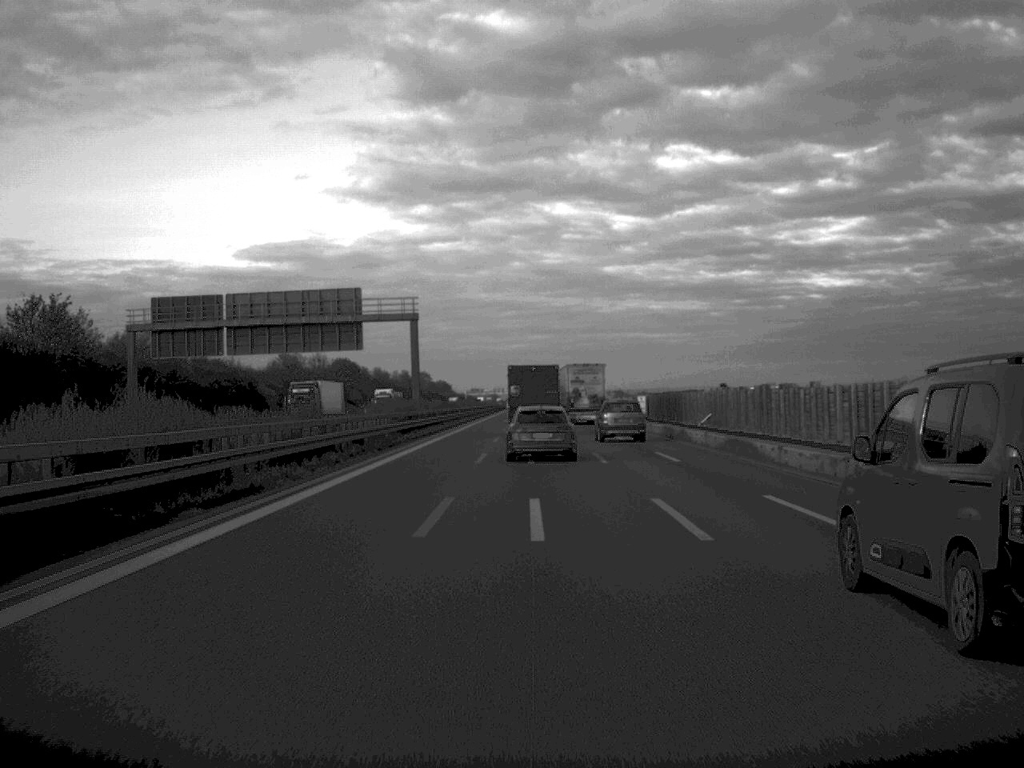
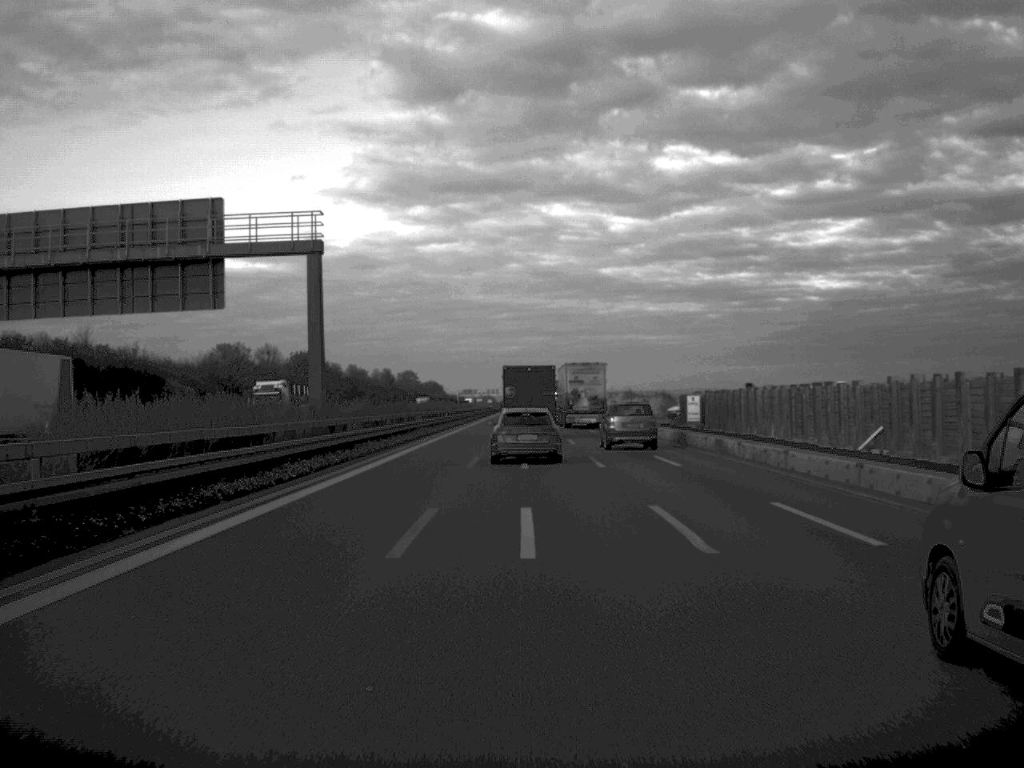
(0.0, +37.9) m; 0°
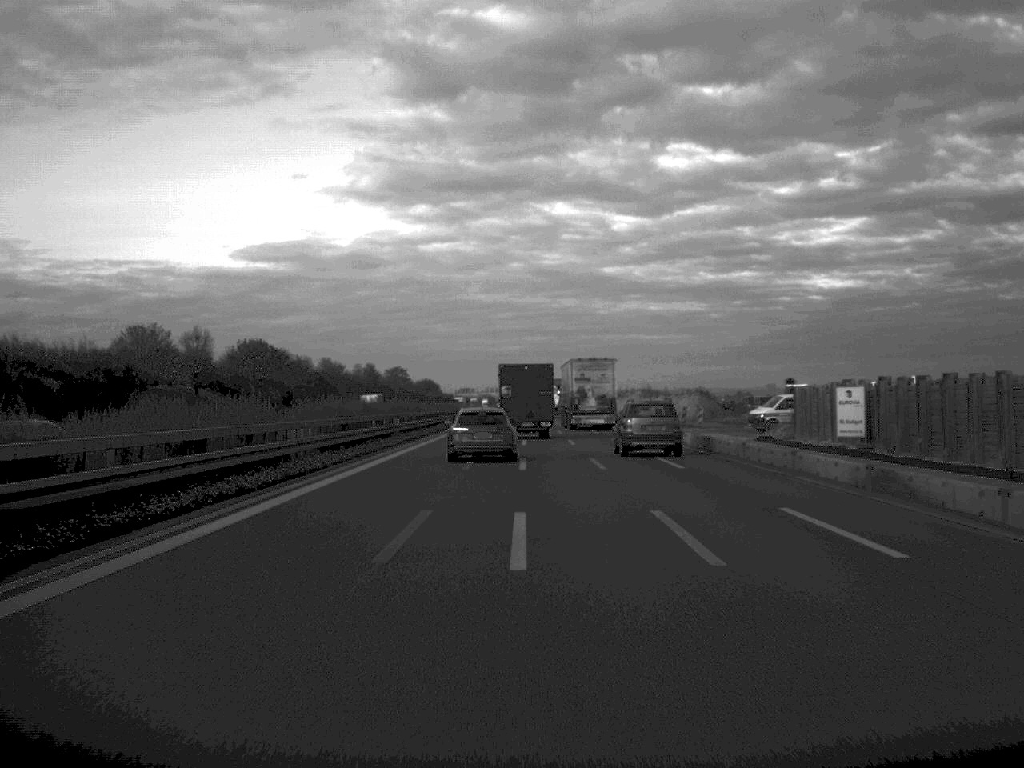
(0.0, +36.4) m; 0°
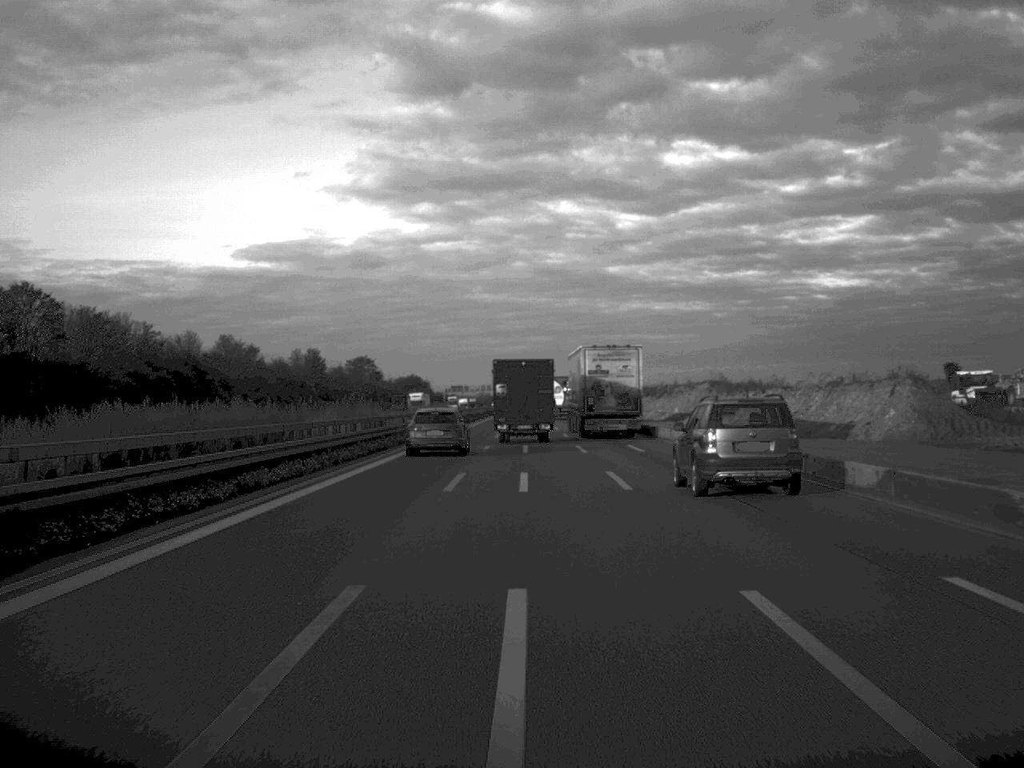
(-0.1, +79.0) m; 0°
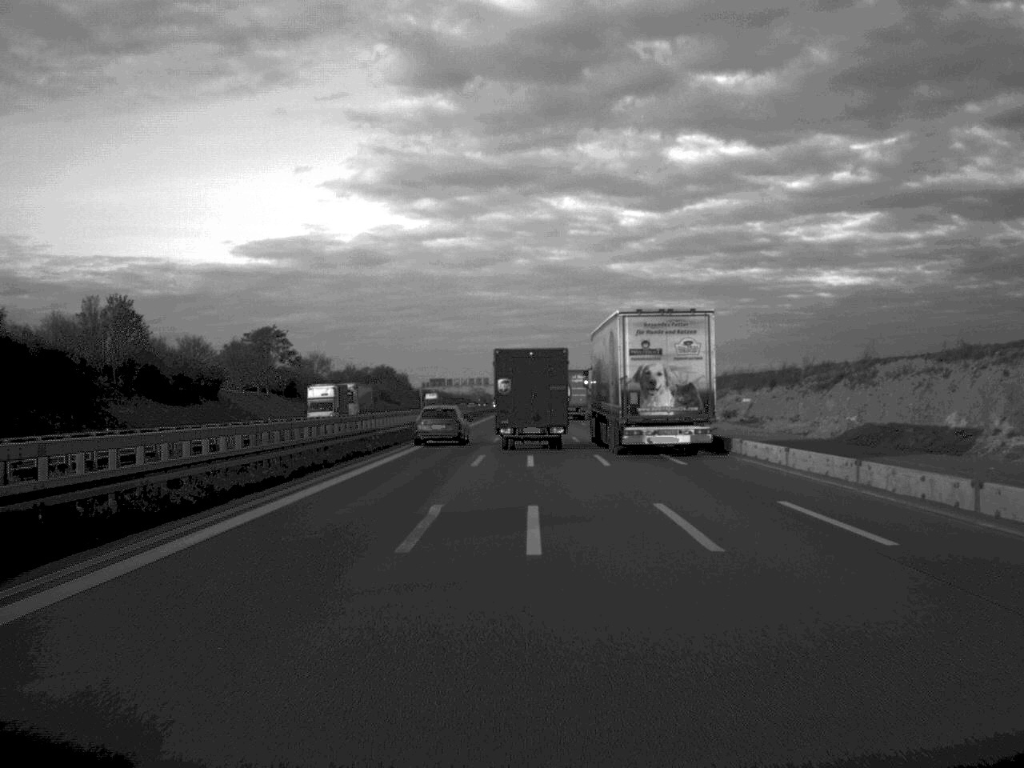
(-0.1, +99.2) m; 0°
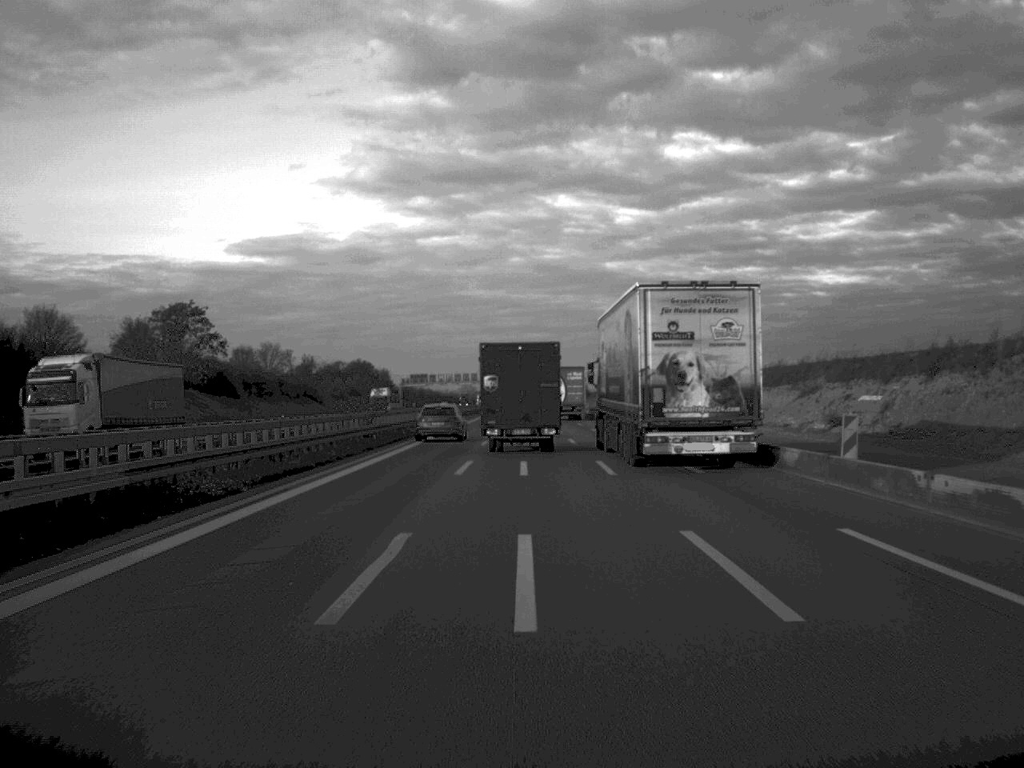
(+0.1, +40.2) m; 0°
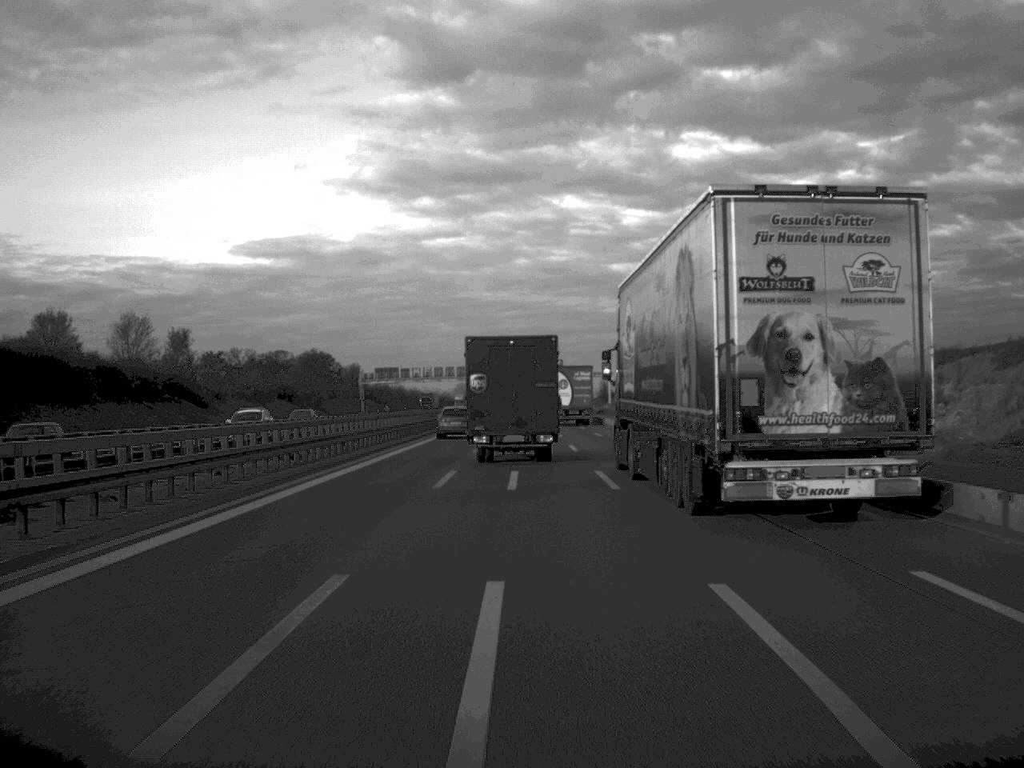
(0.0, +75.4) m; 0°
